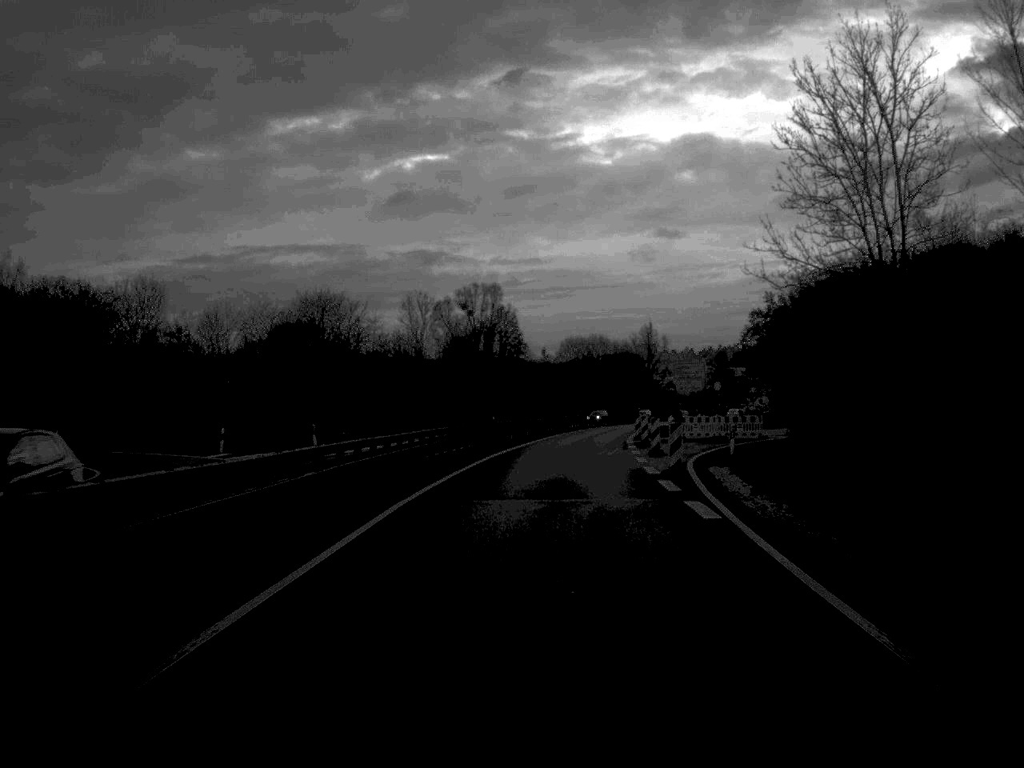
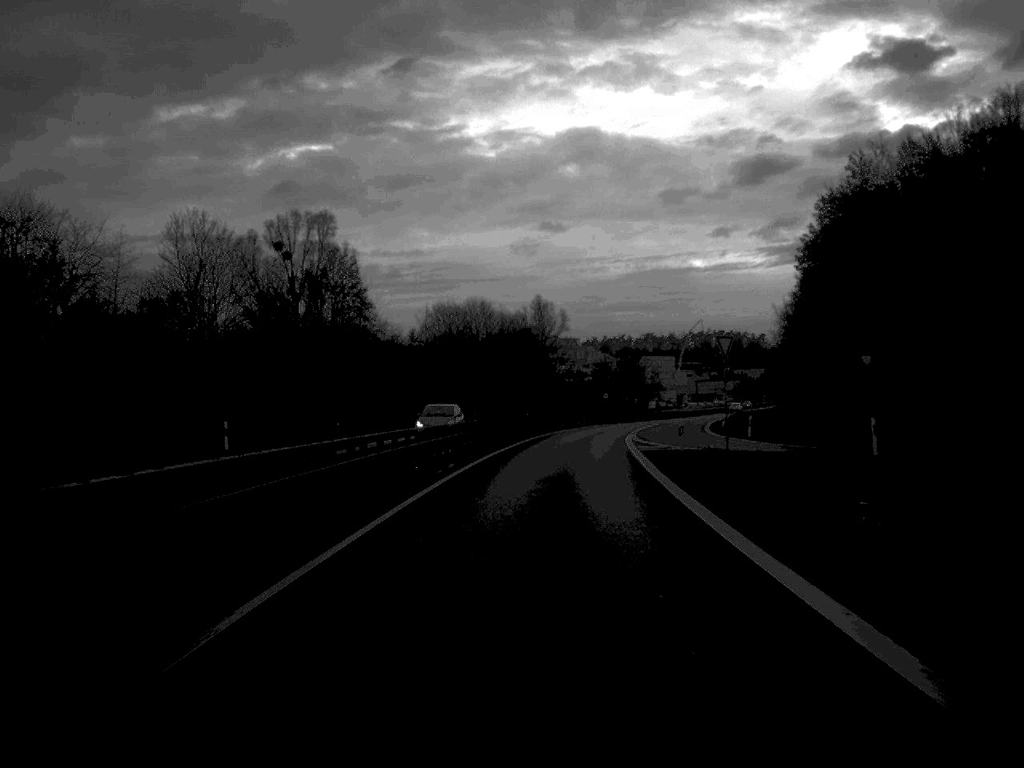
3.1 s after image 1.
(+3.1, +65.8) m; +6°
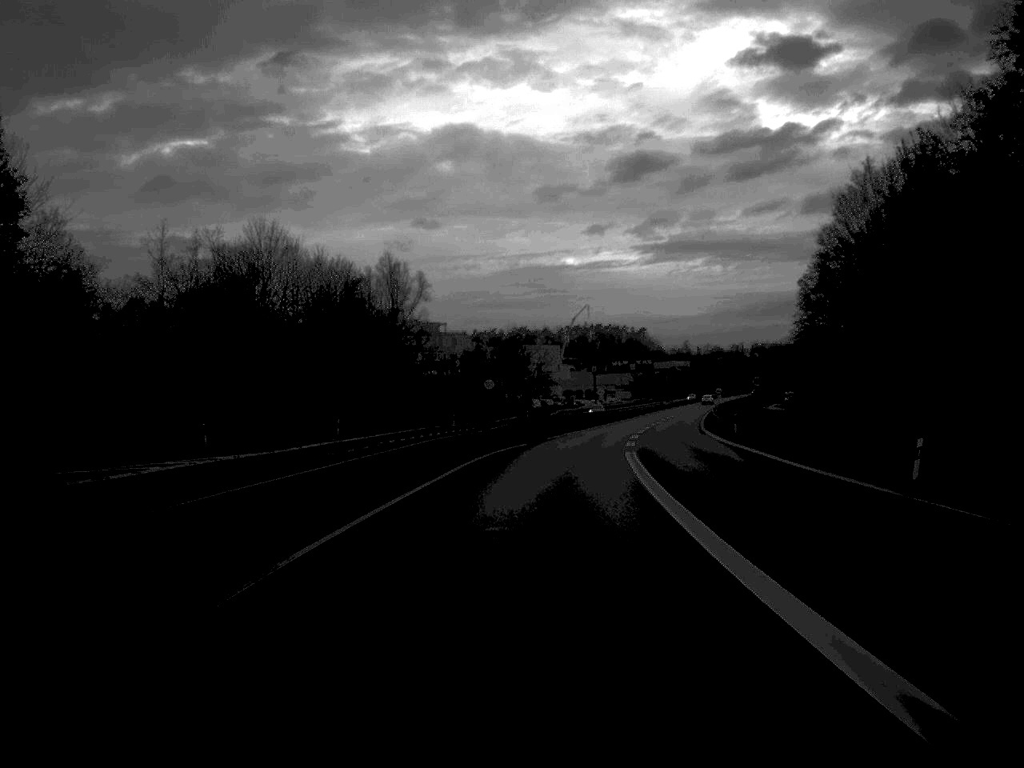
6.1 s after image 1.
(+3.3, +65.1) m; +6°
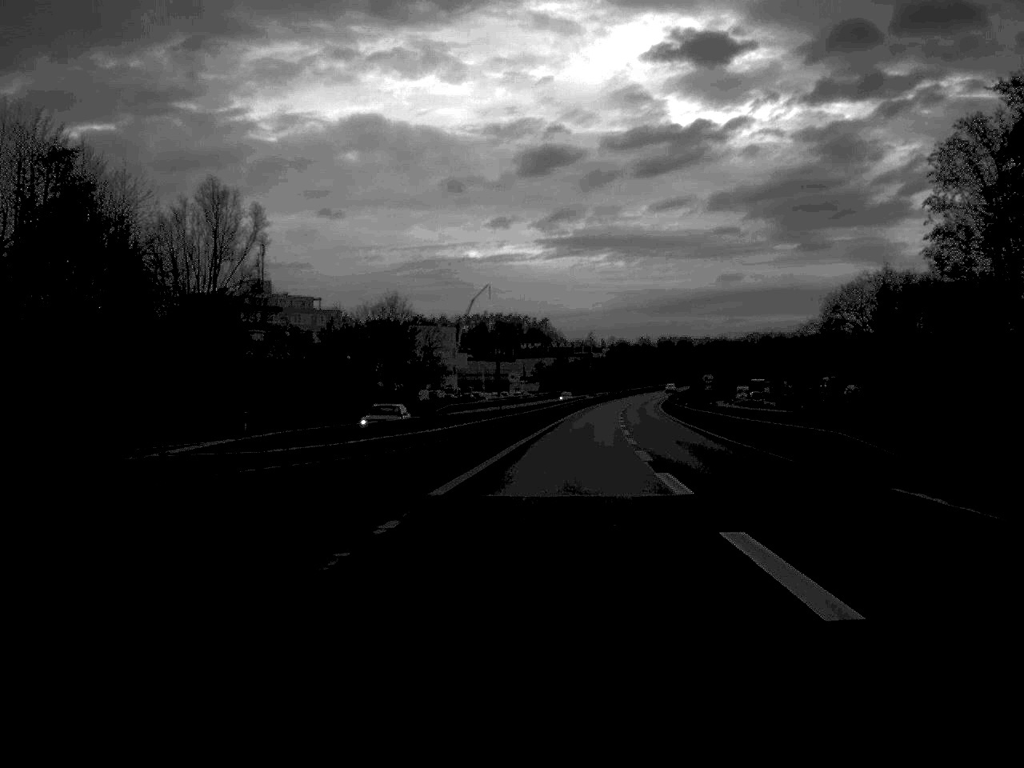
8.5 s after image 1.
(+2.0, +51.2) m; +5°
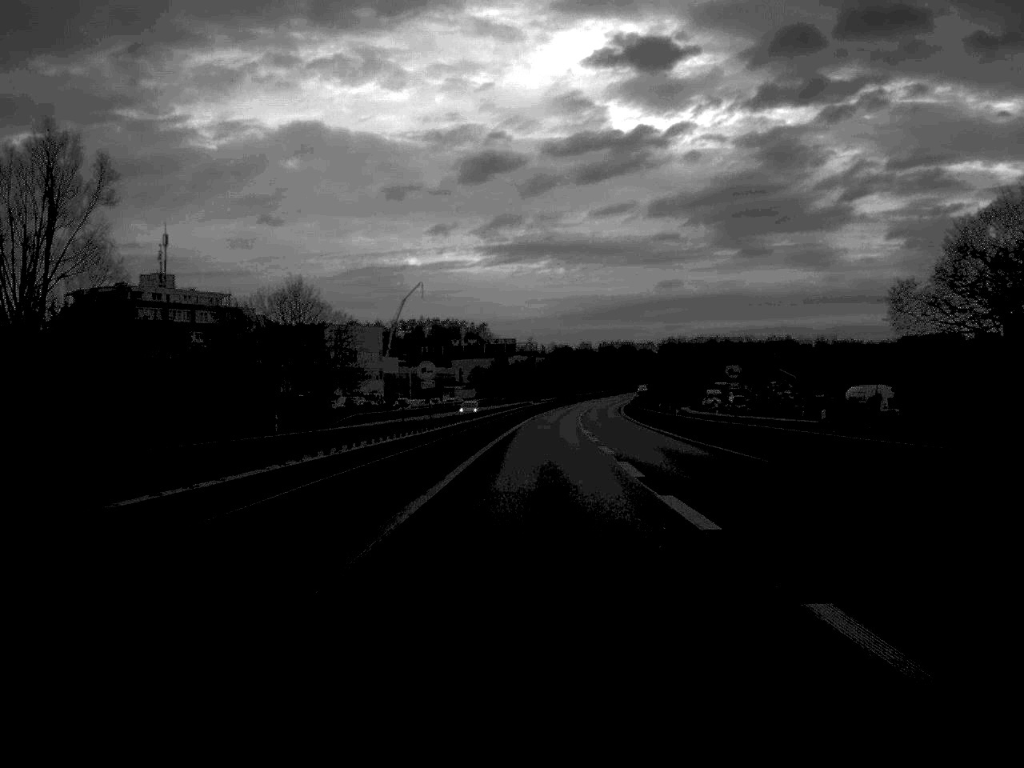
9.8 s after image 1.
(+0.7, +29.5) m; +3°
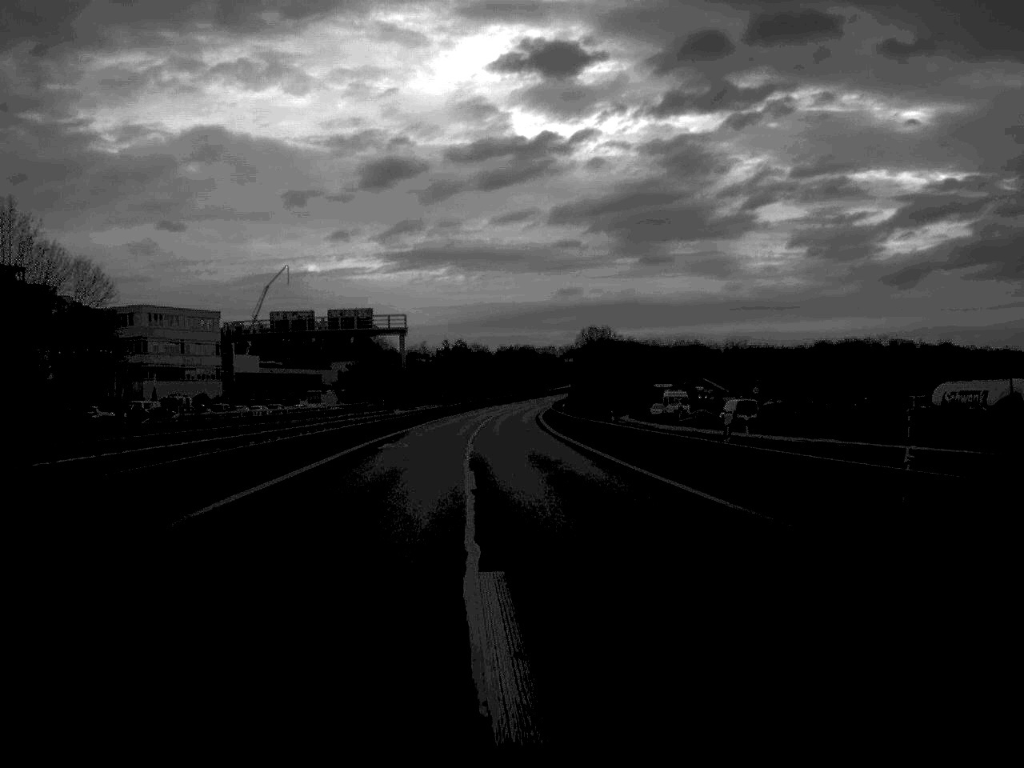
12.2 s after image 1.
(+2.6, +56.9) m; +5°
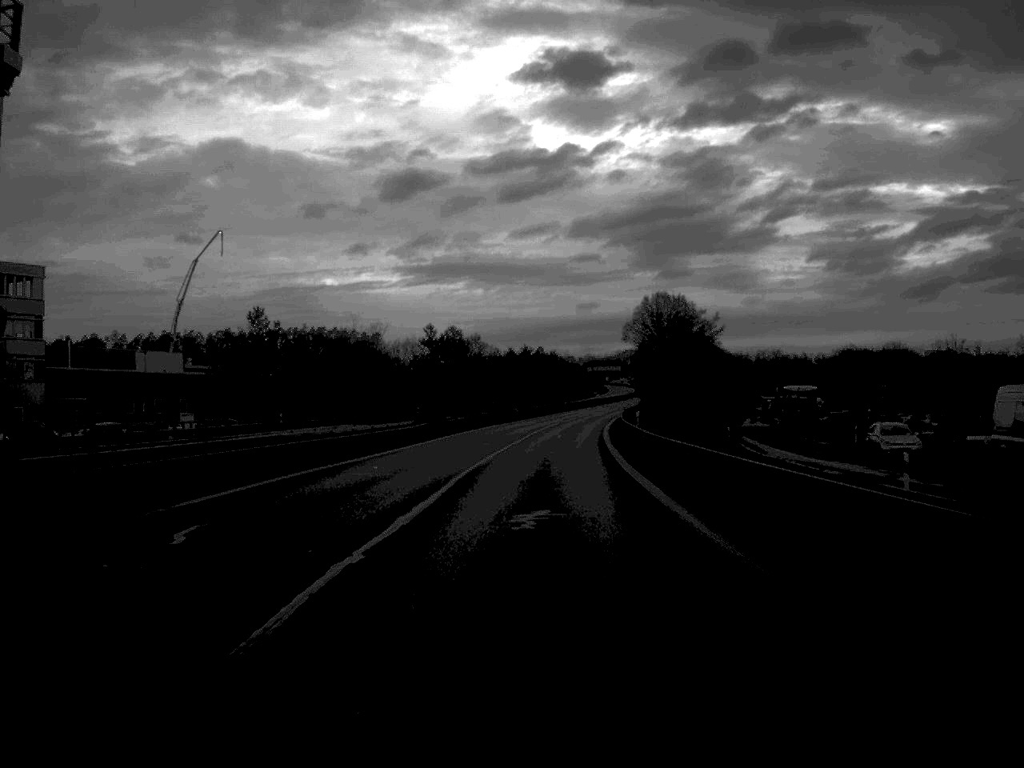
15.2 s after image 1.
(-1.0, +78.6) m; -1°
